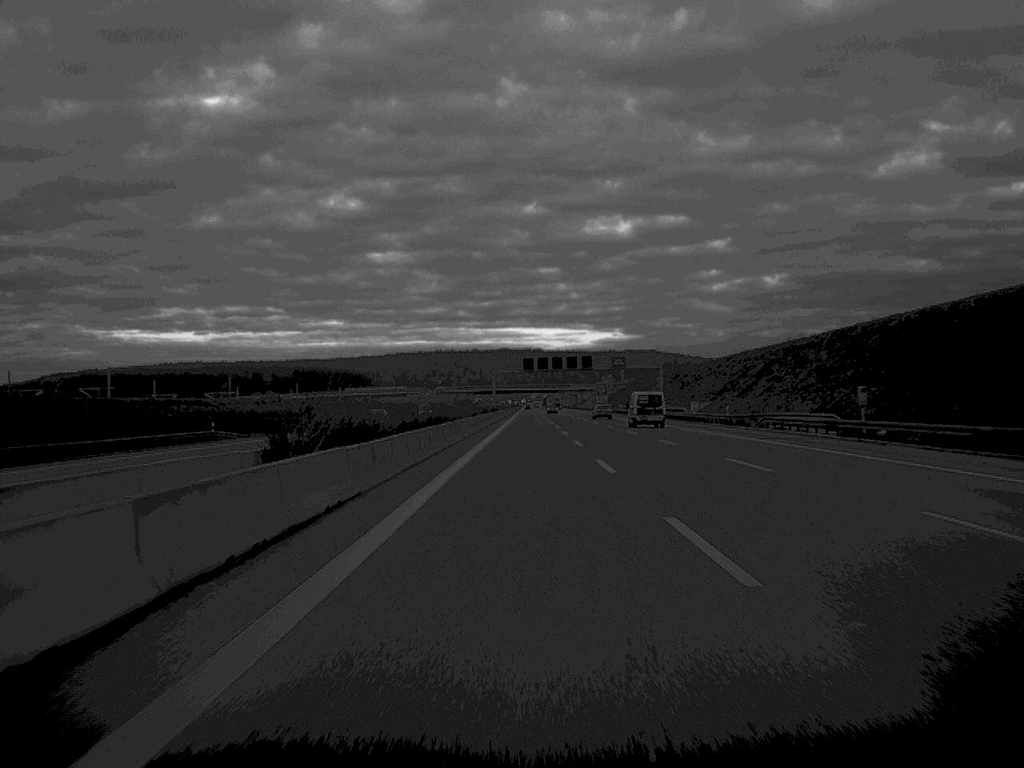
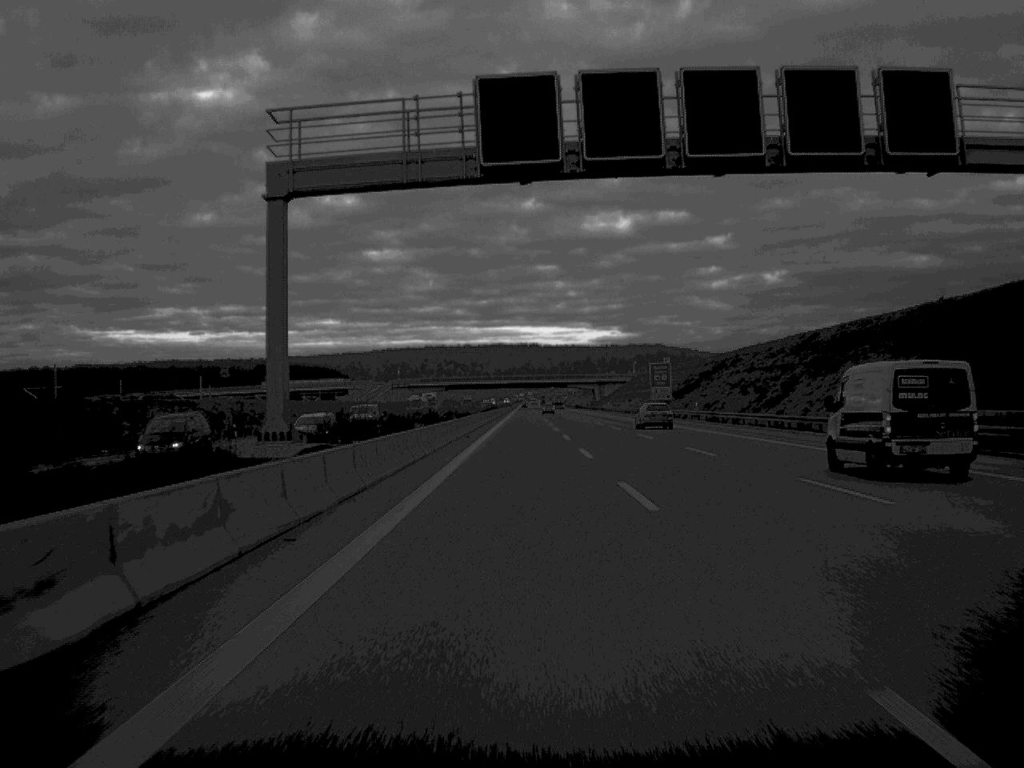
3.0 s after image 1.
(+0.2, +134.6) m; 0°
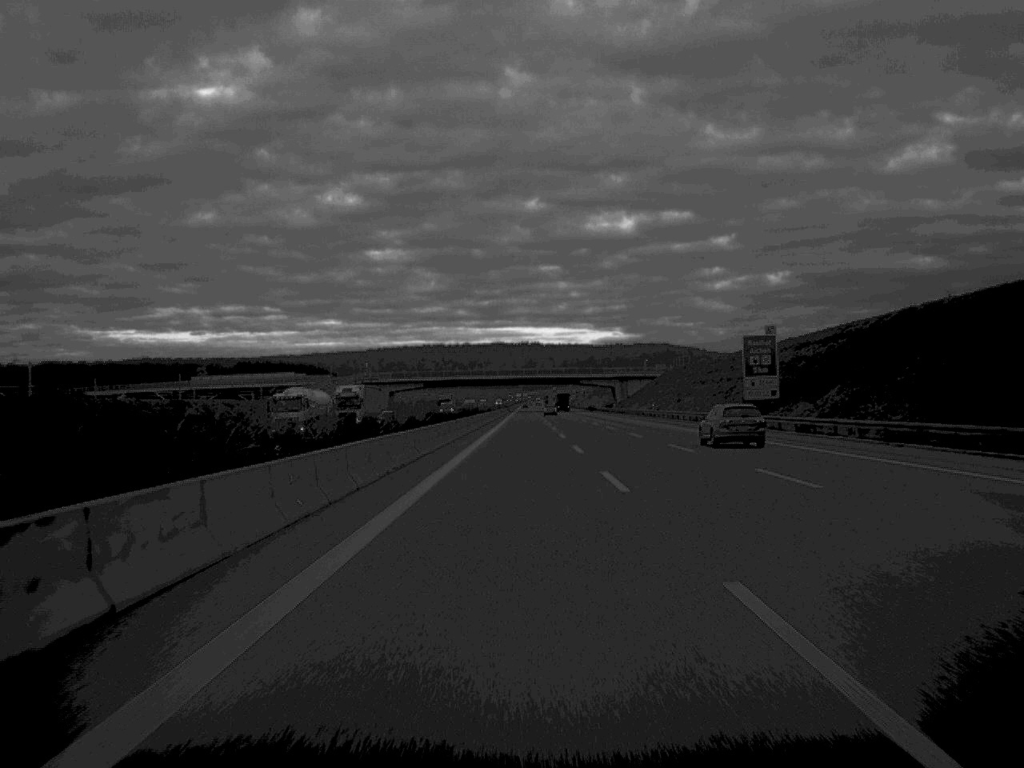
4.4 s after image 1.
(-0.1, +66.5) m; 0°
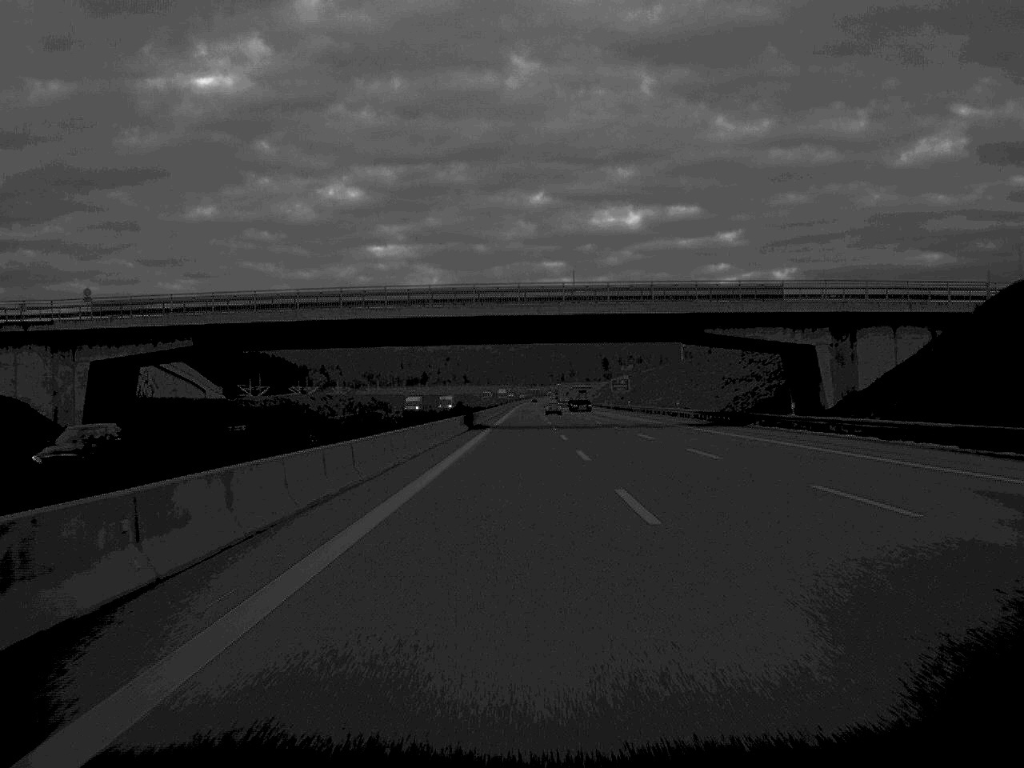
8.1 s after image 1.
(-0.2, +166.3) m; 0°
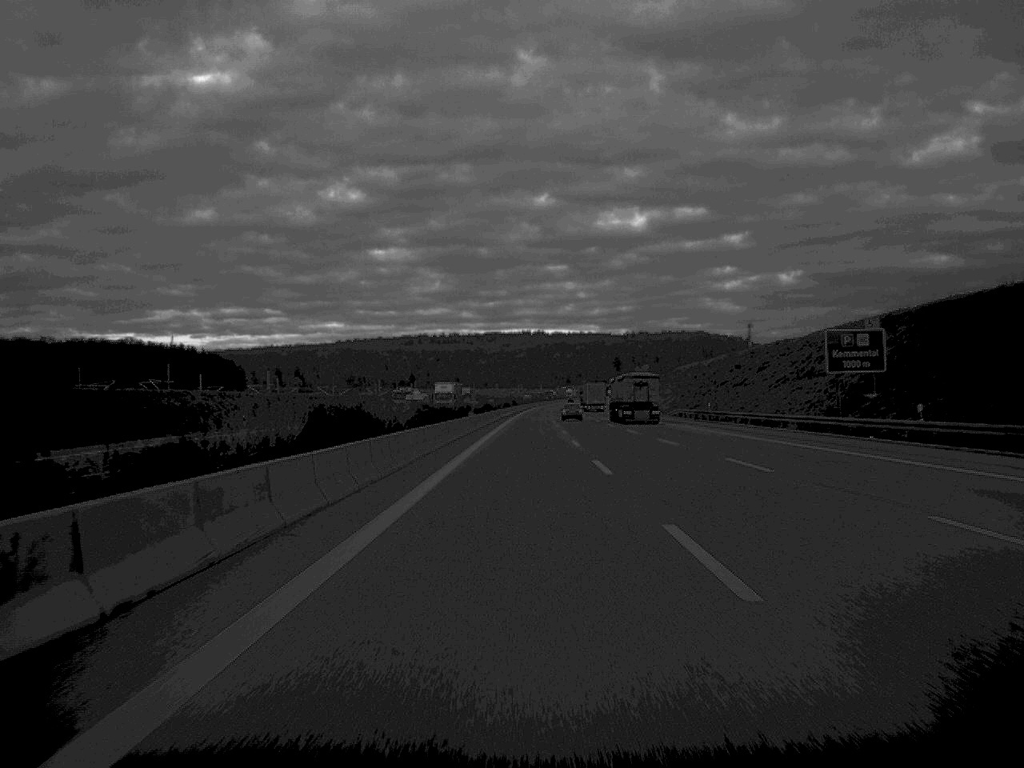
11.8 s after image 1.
(-0.3, +166.2) m; 0°
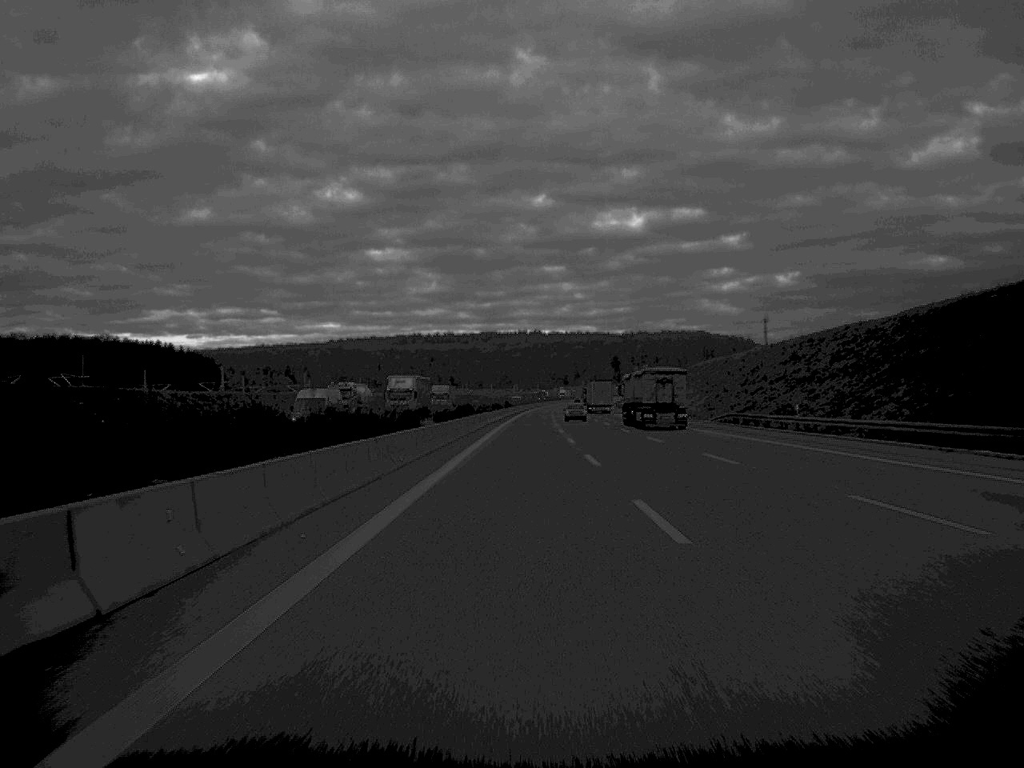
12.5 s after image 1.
(+0.1, +31.7) m; 0°
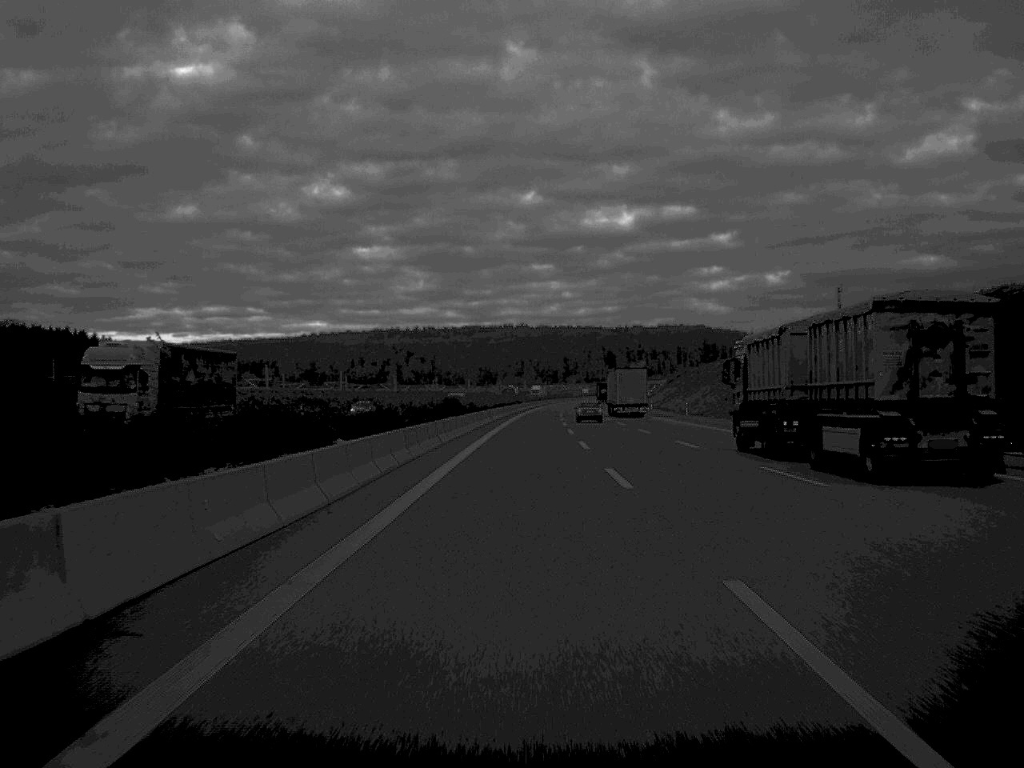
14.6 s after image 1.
(+0.5, +98.2) m; +1°
